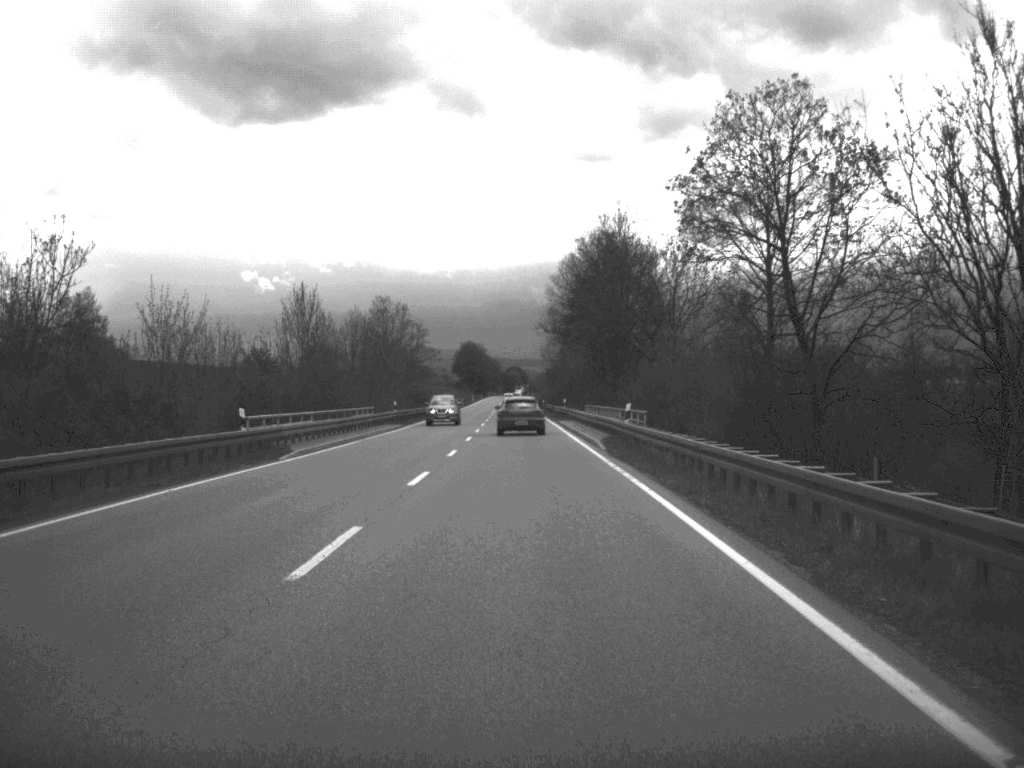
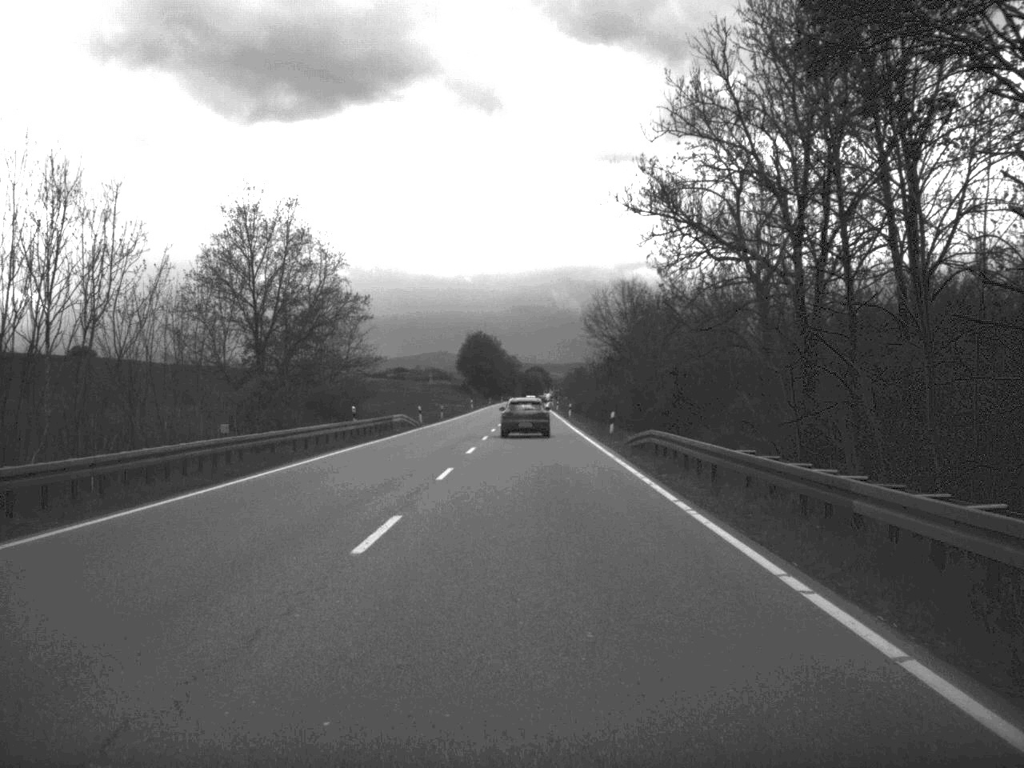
(-0.8, +80.0) m; -1°
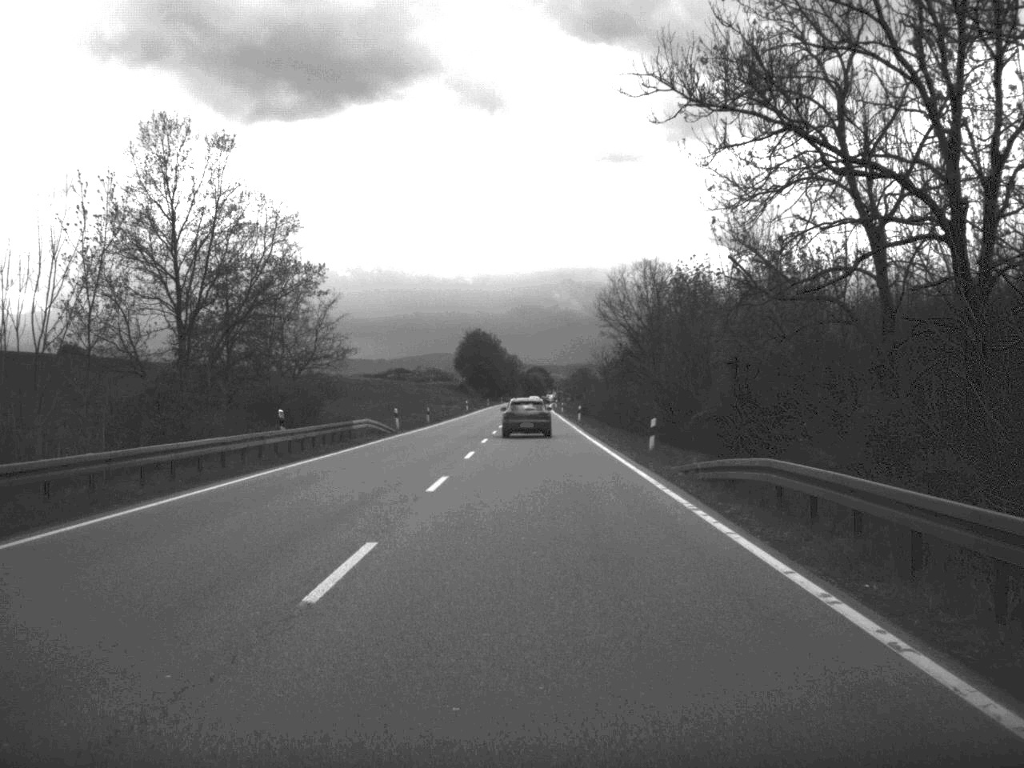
(0.0, +15.1) m; 0°
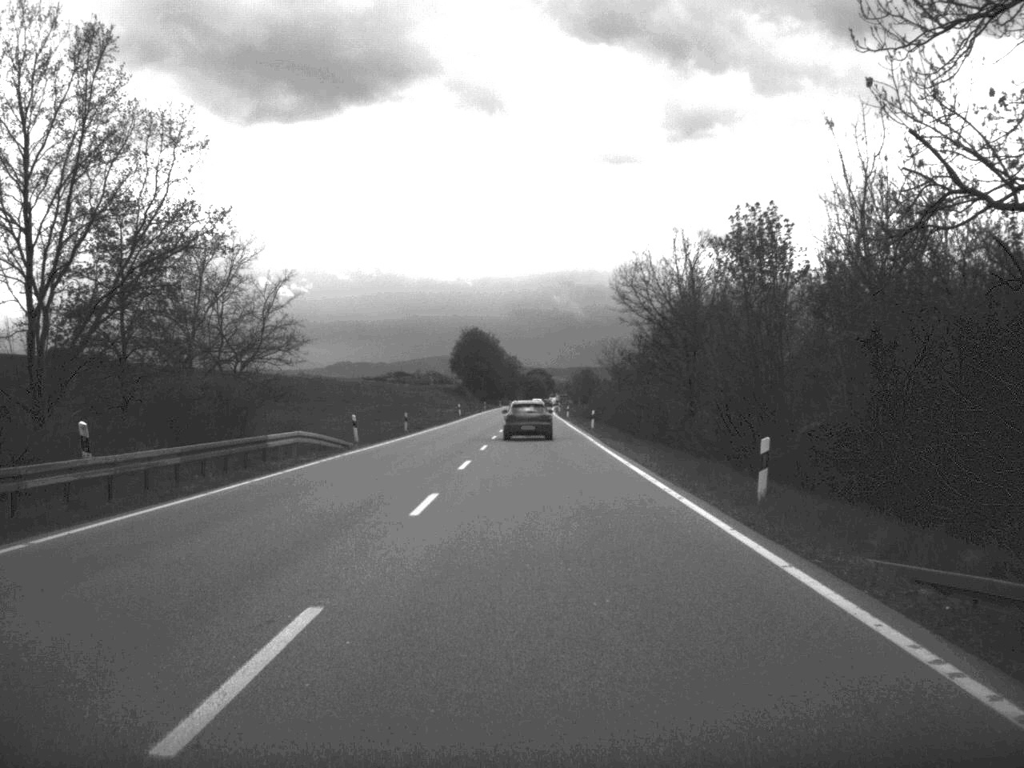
(0.0, +15.8) m; 0°
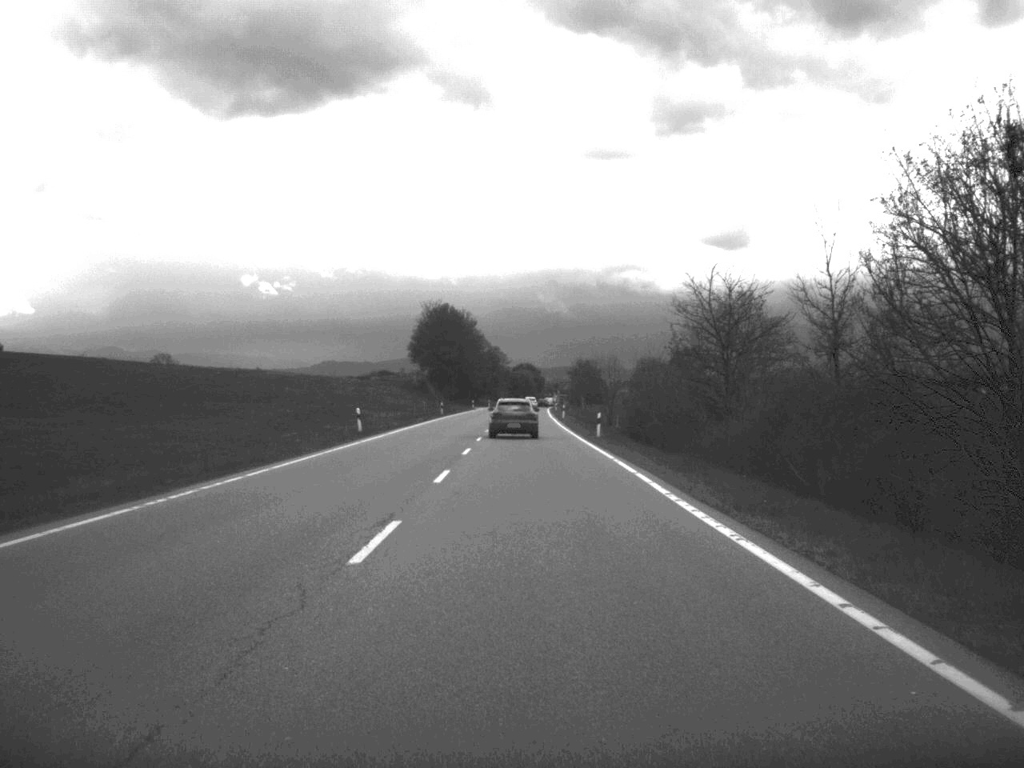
(+0.2, +64.1) m; 0°
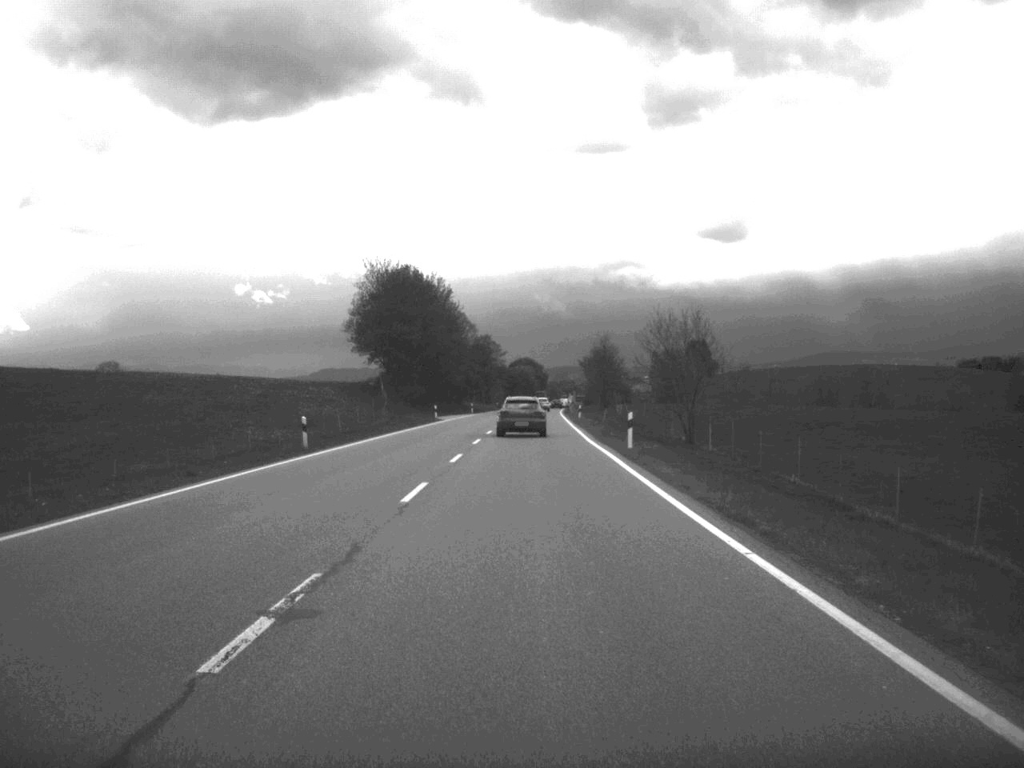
(-0.1, +63.7) m; 0°
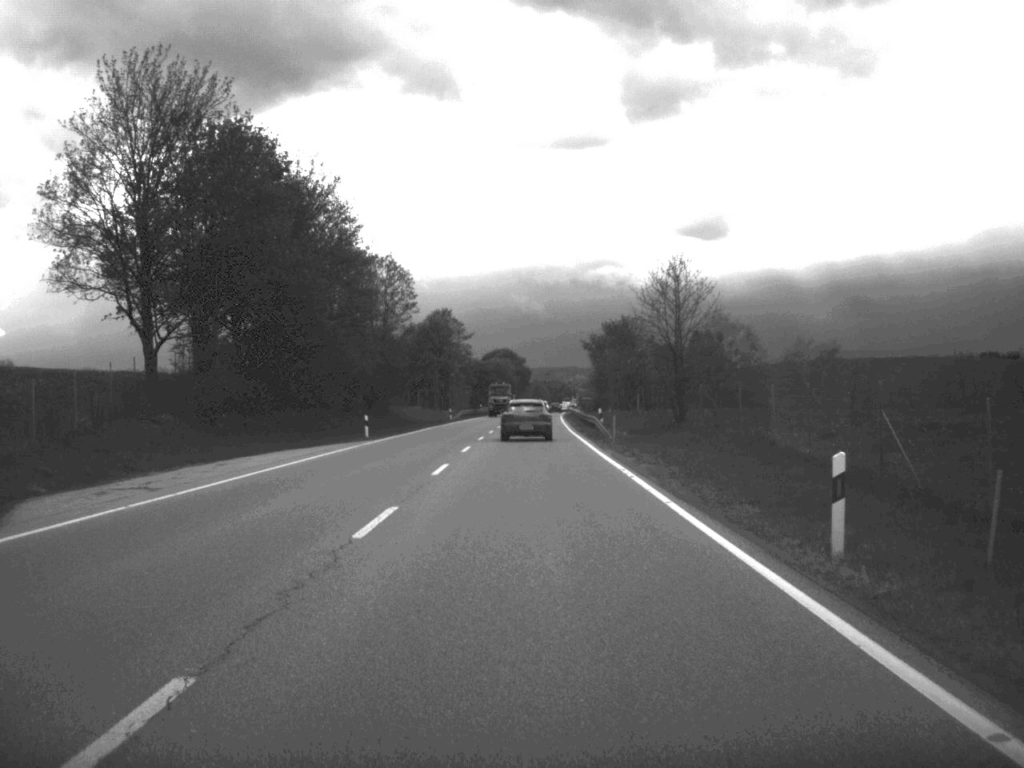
(+0.3, +74.8) m; +1°
